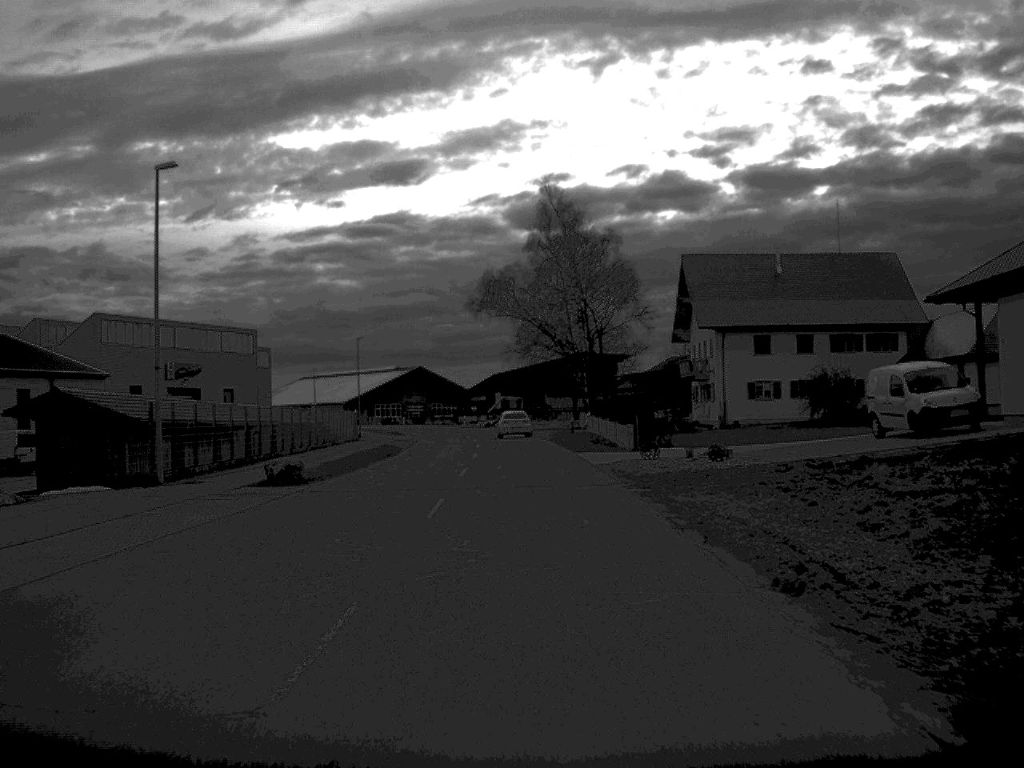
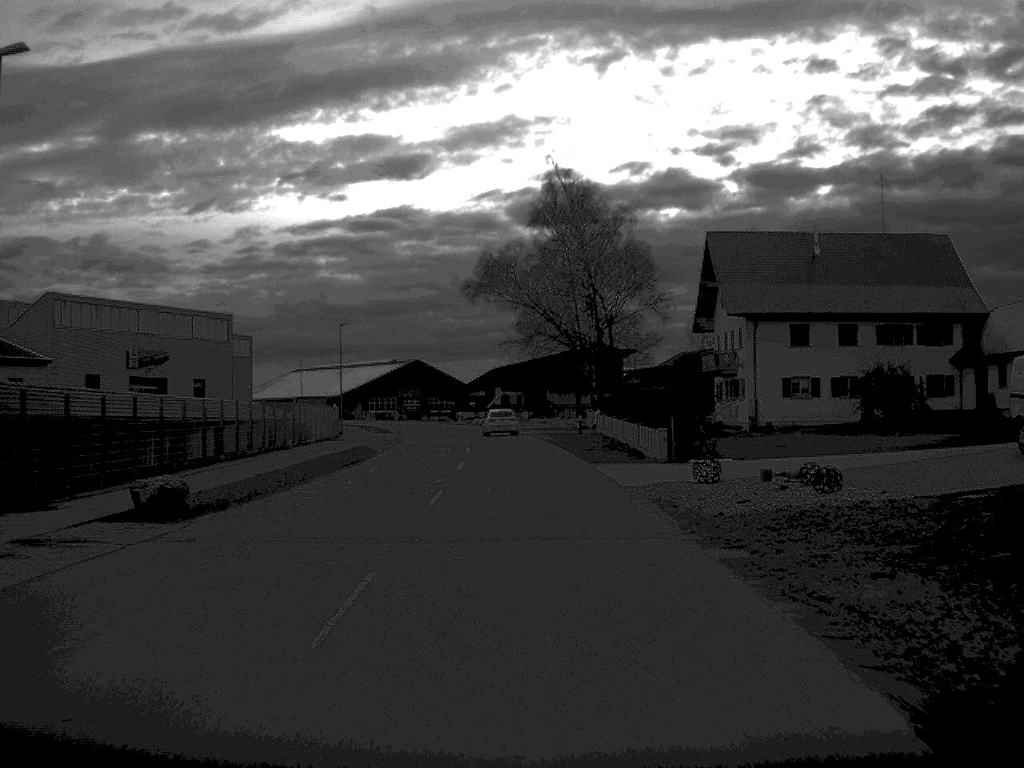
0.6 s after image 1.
(0.0, +10.1) m; 0°
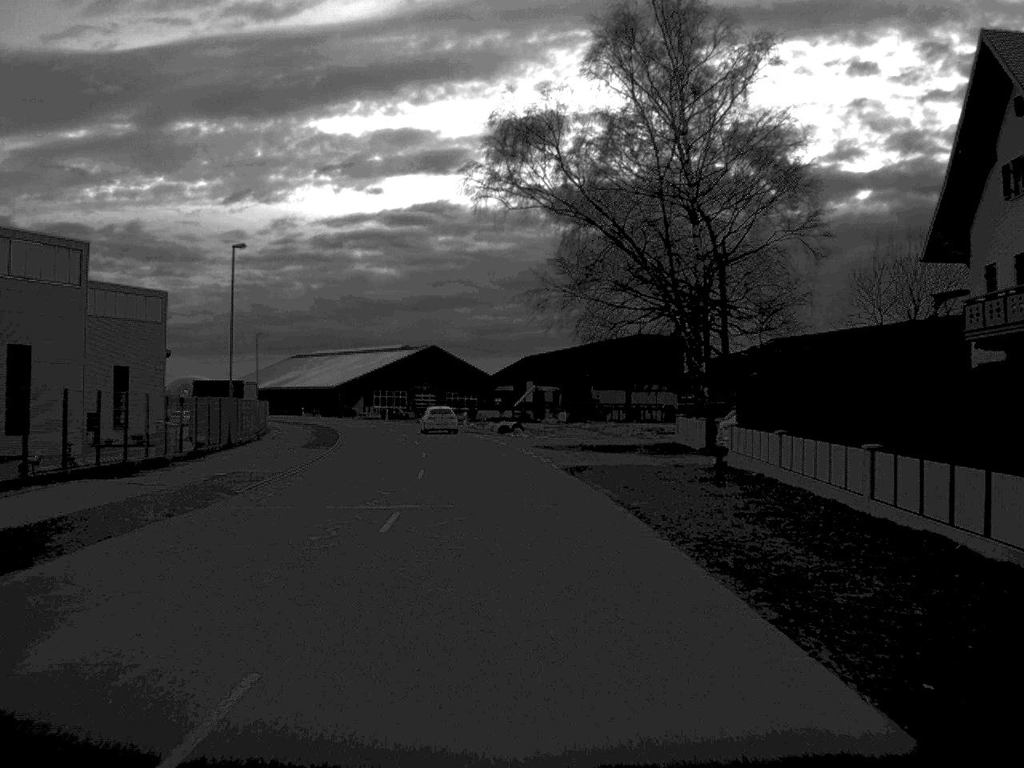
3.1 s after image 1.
(-0.3, +40.9) m; -2°
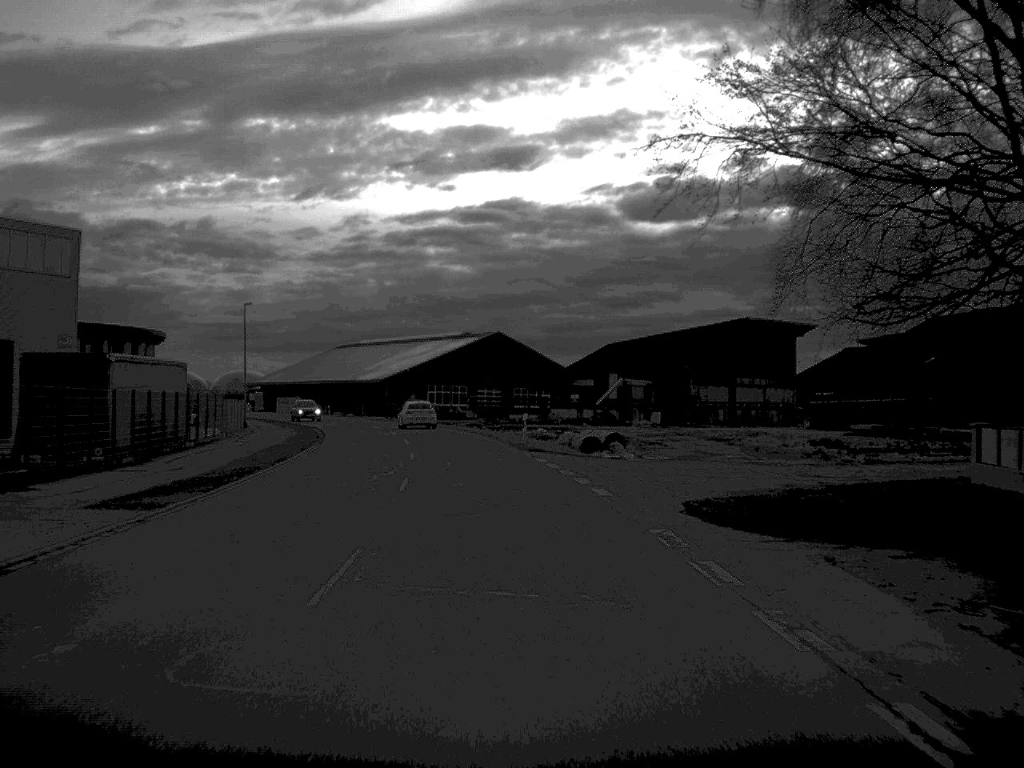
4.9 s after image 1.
(-0.8, +29.9) m; -3°
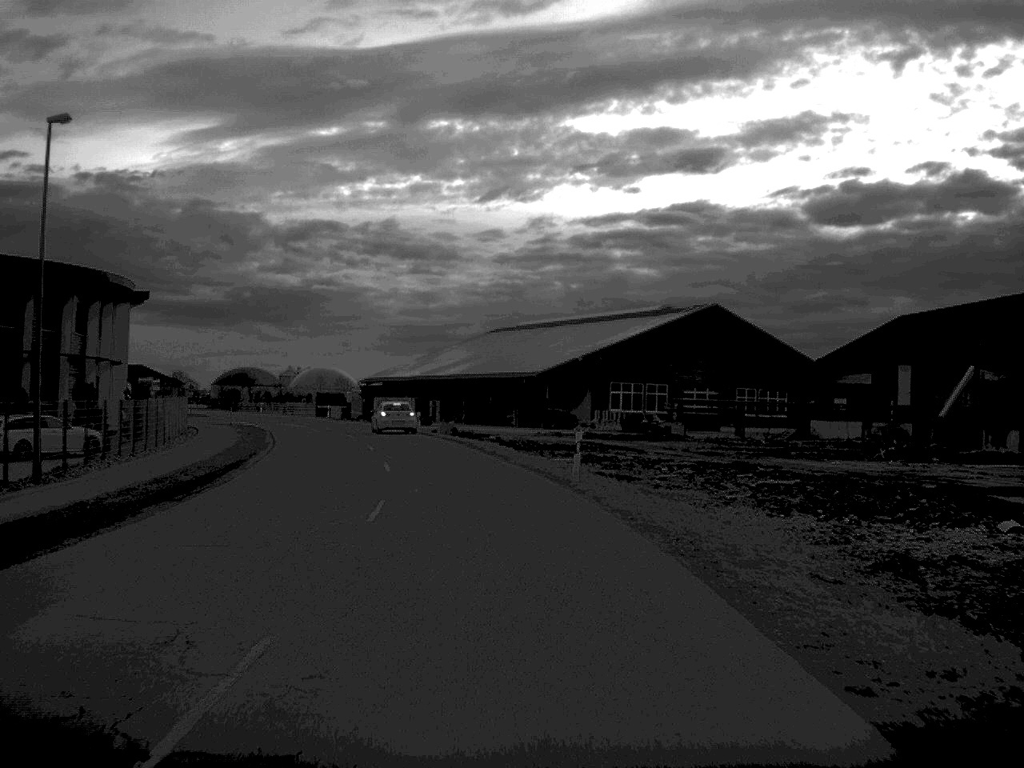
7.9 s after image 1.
(-3.4, +53.6) m; -8°
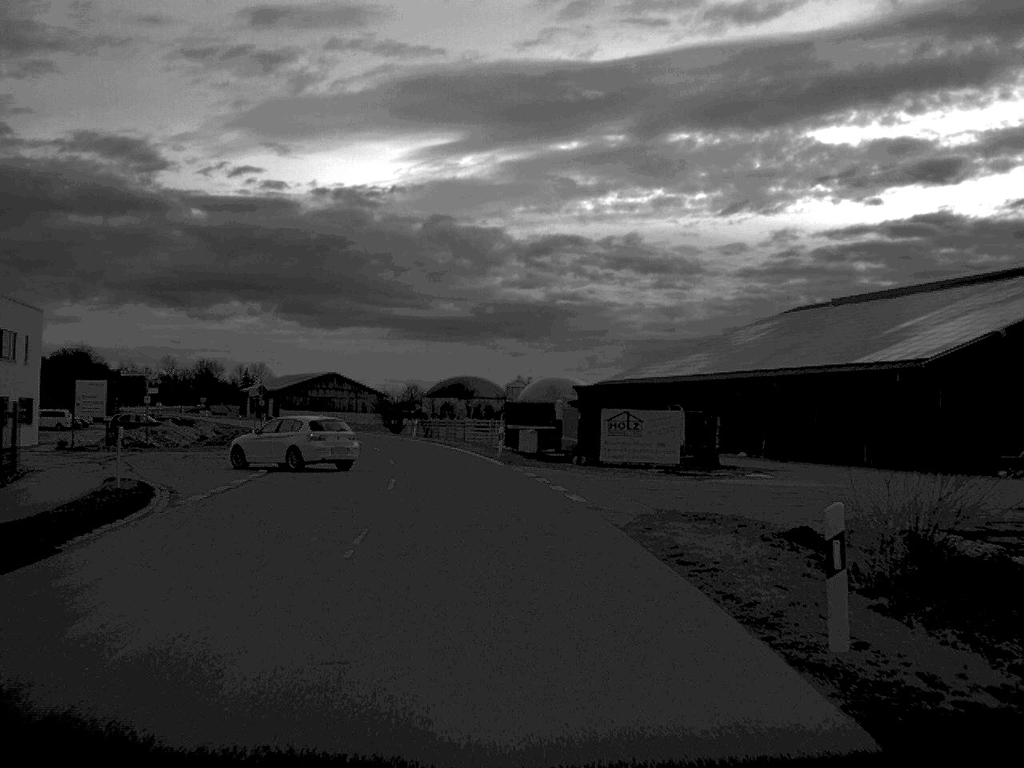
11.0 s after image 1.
(-5.1, +51.7) m; -11°
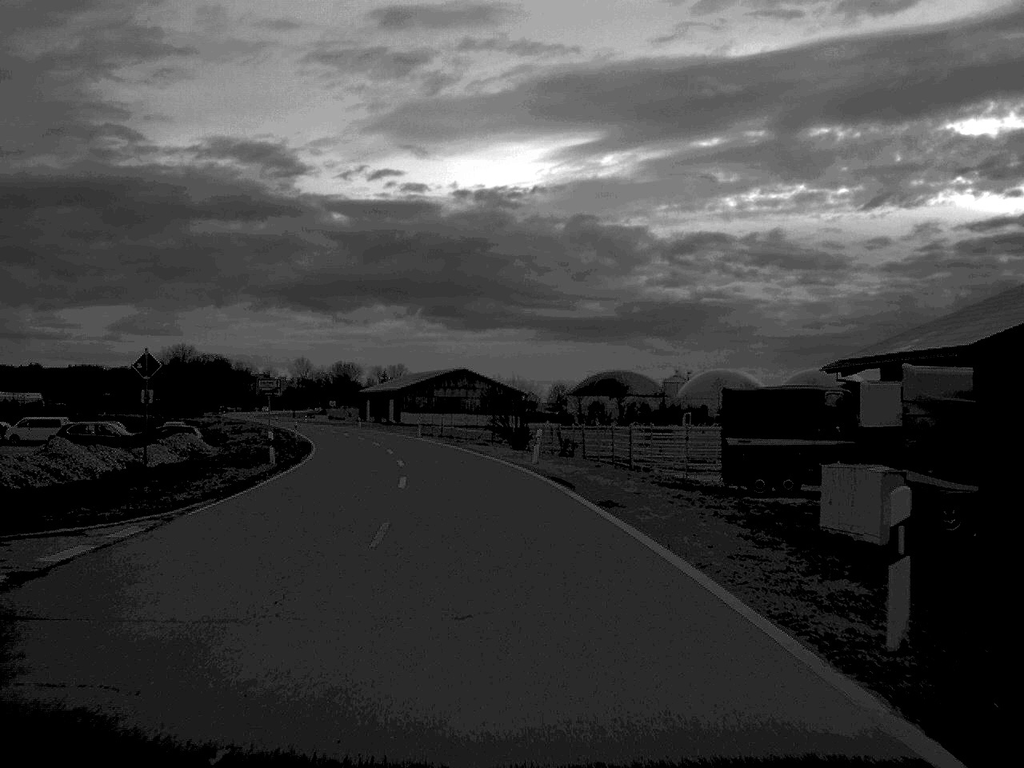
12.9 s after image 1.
(-2.1, +35.7) m; -7°
